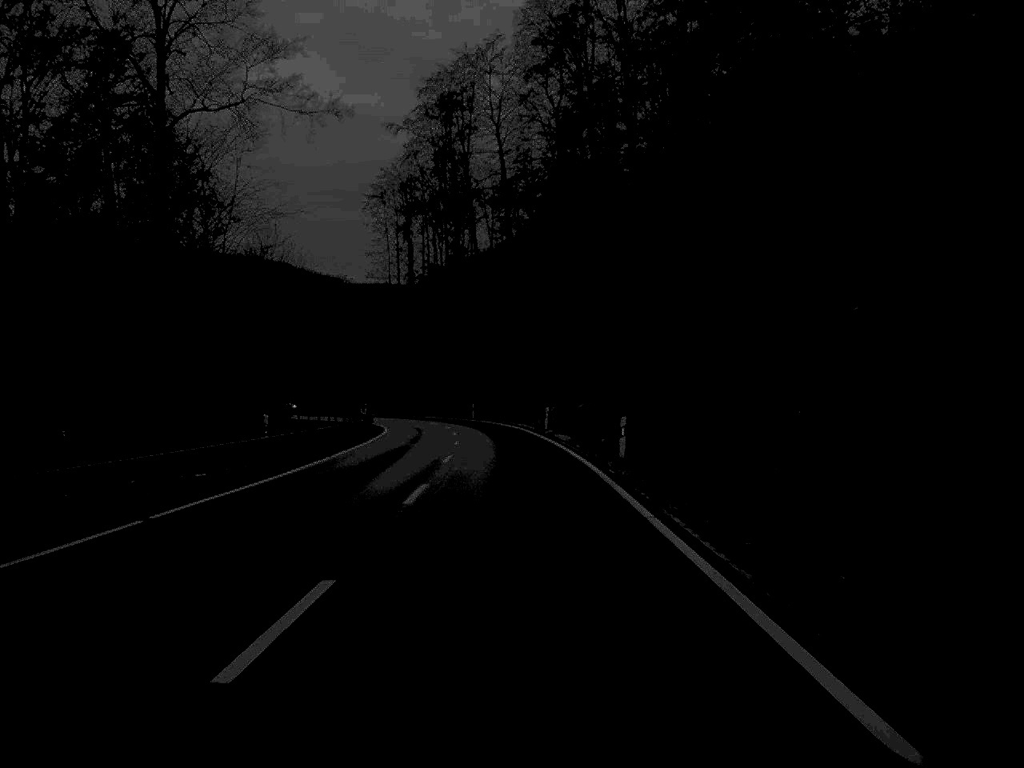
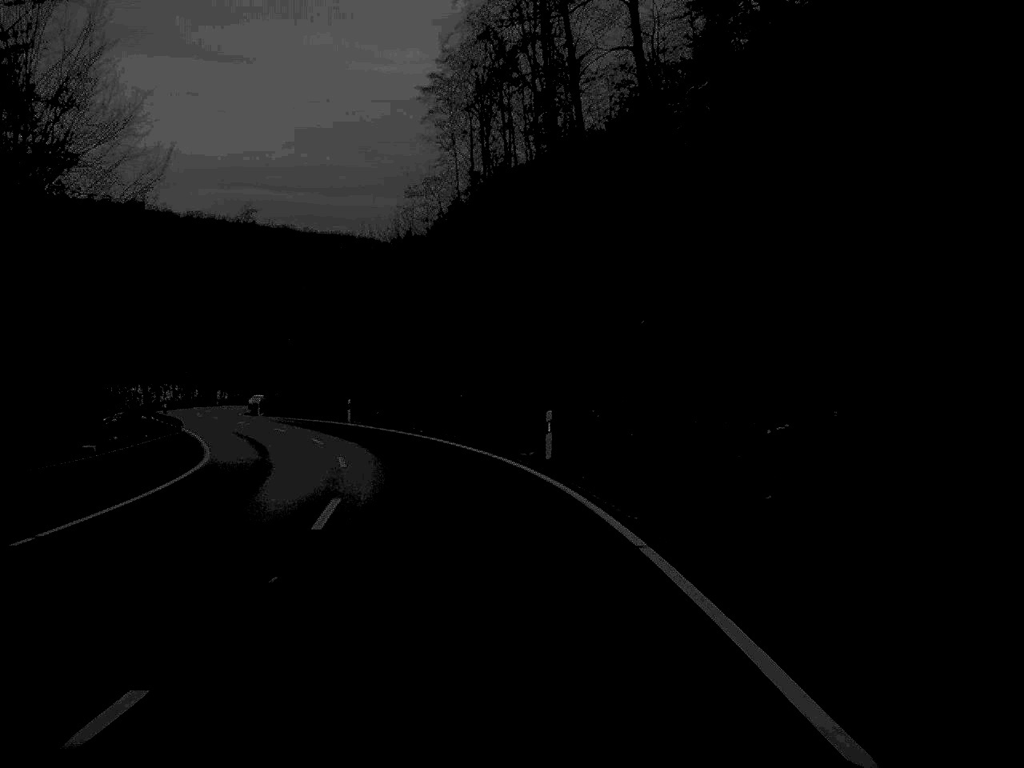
(-1.8, +63.7) m; -6°
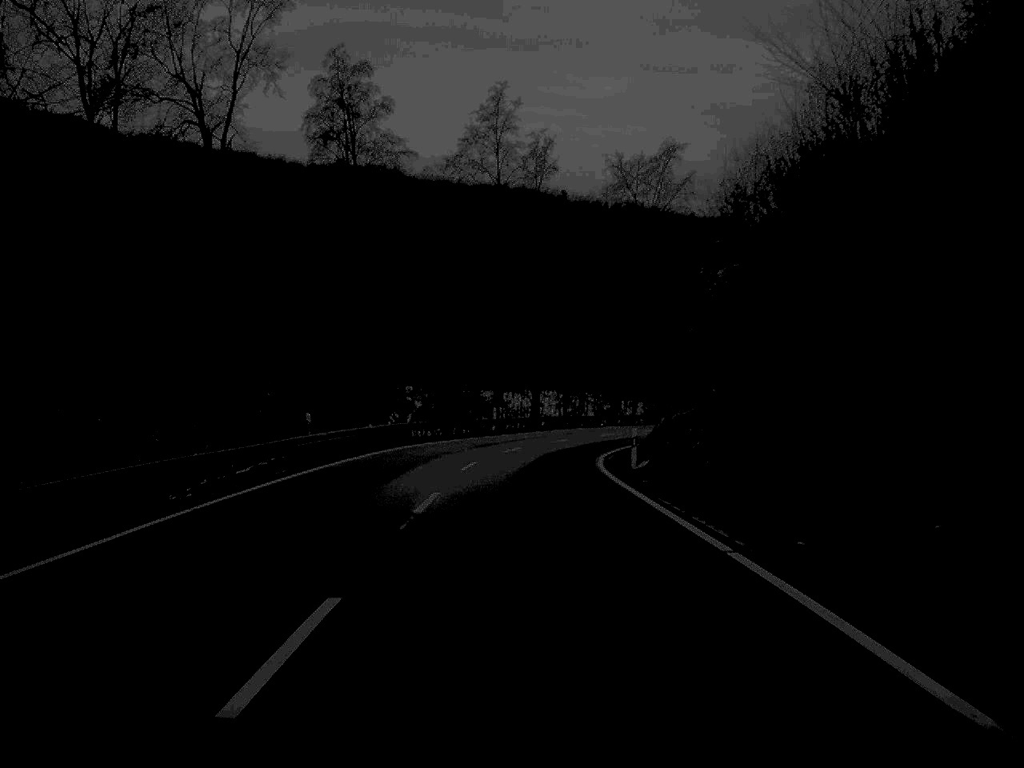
(-9.9, +55.4) m; -20°
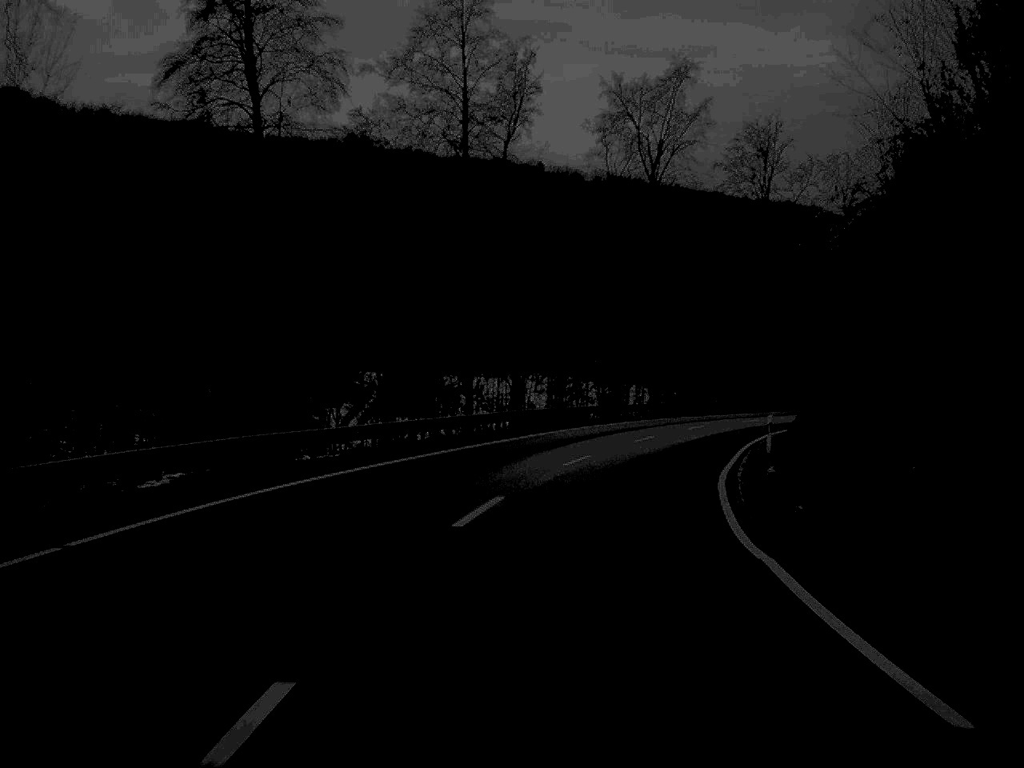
(-0.1, +27.3) m; +2°
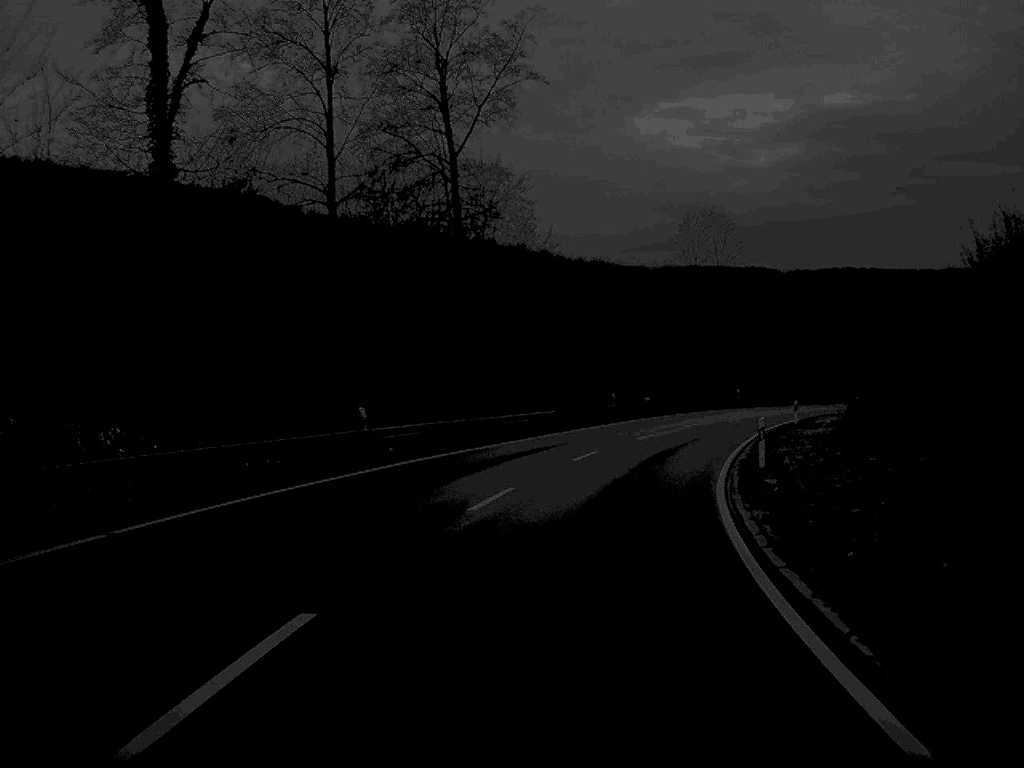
(+14.7, +66.7) m; +25°
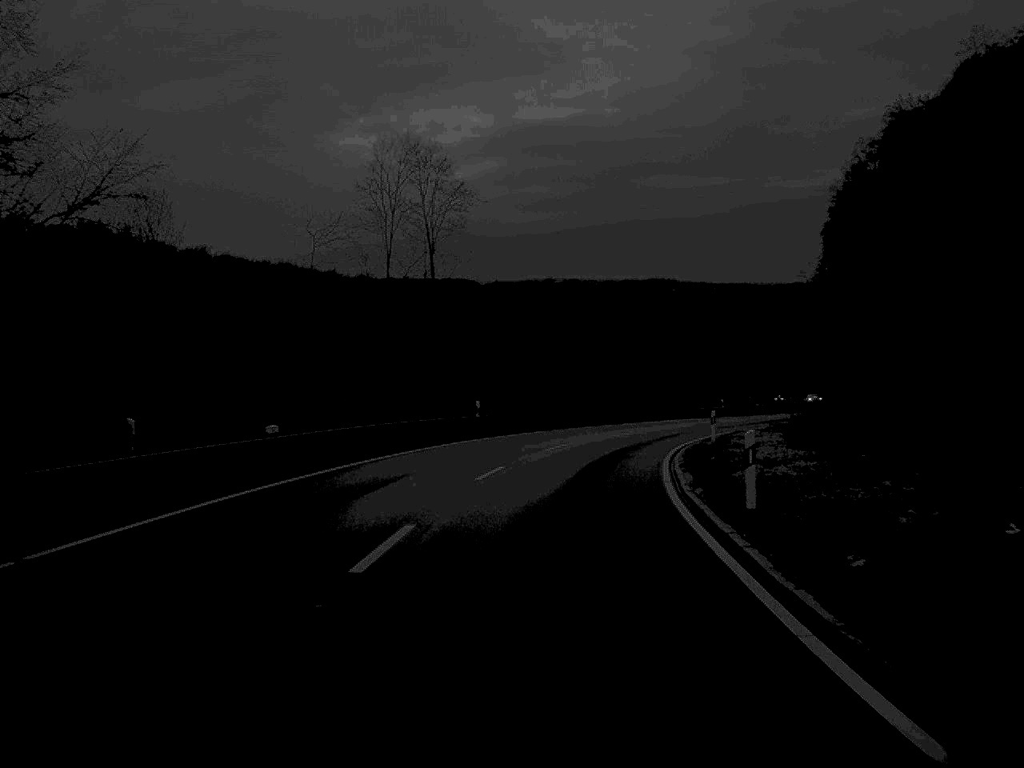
(+5.1, +40.7) m; +13°
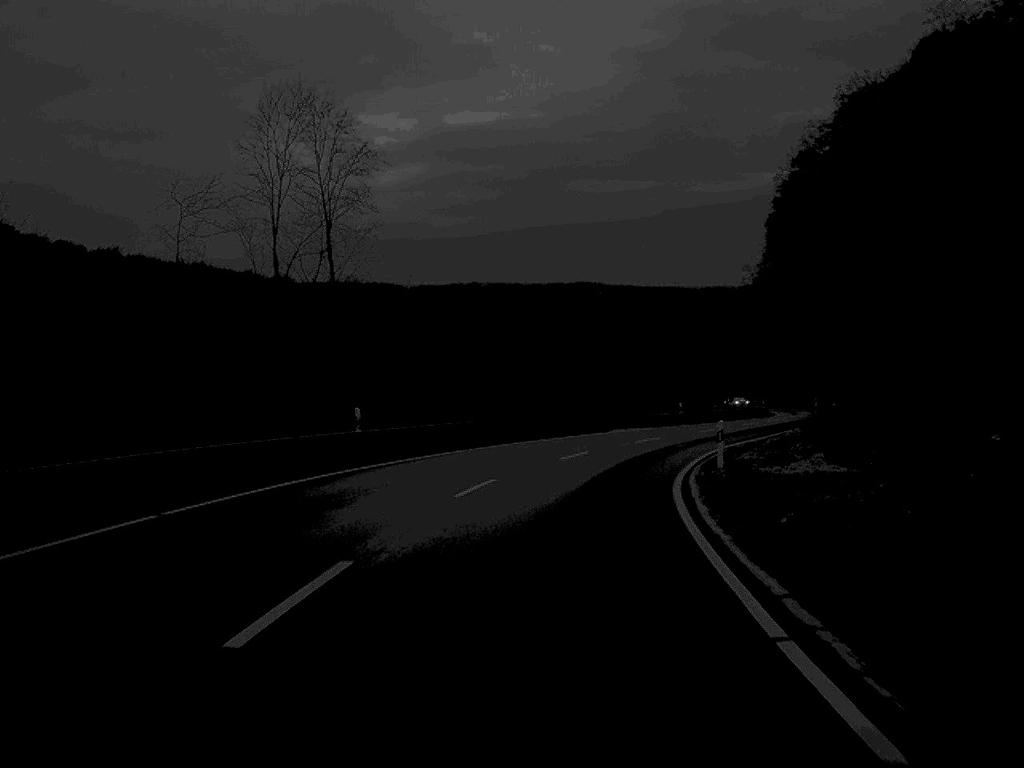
(+0.4, +15.3) m; +3°
